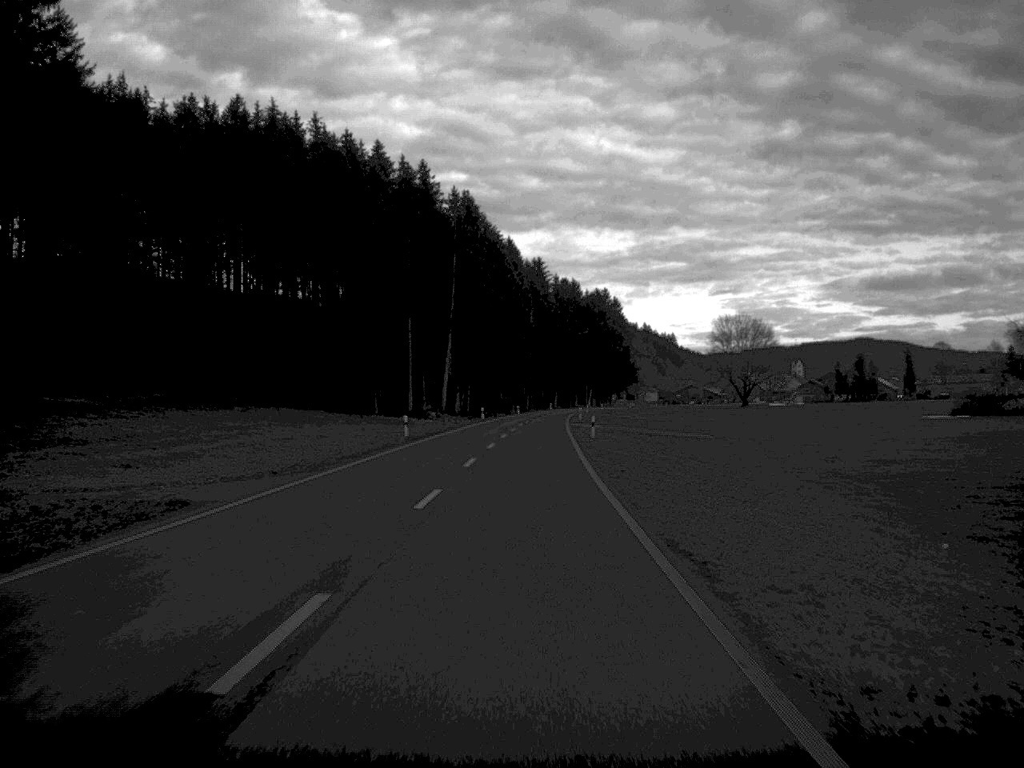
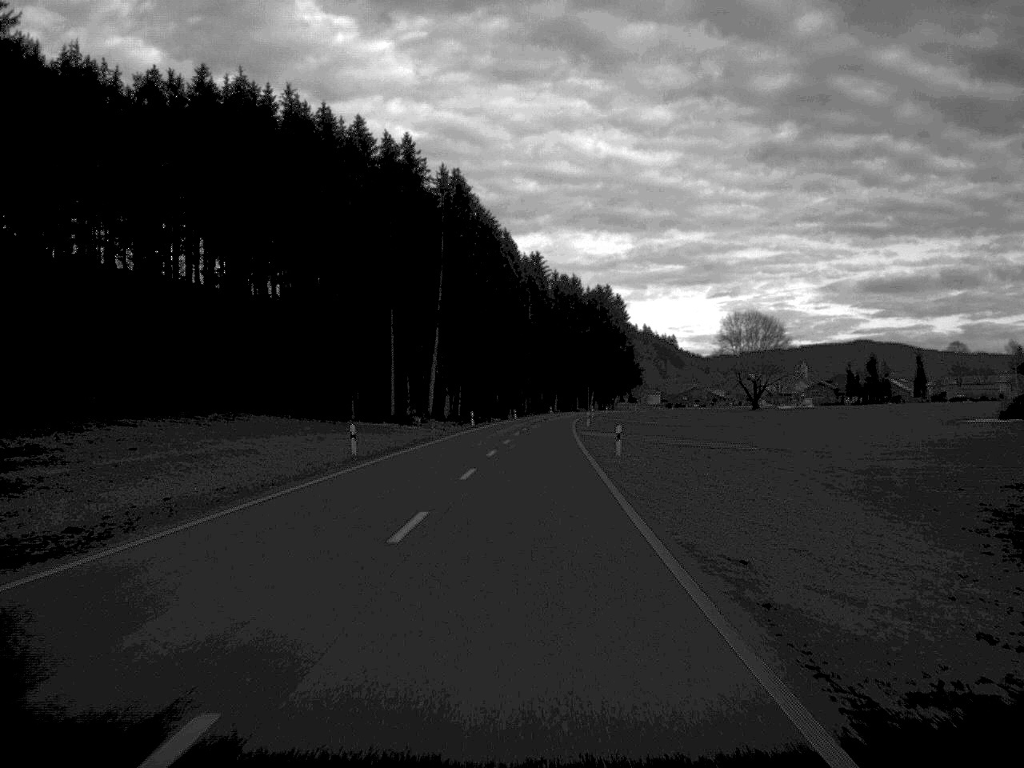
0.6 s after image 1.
(0.0, +16.3) m; 0°
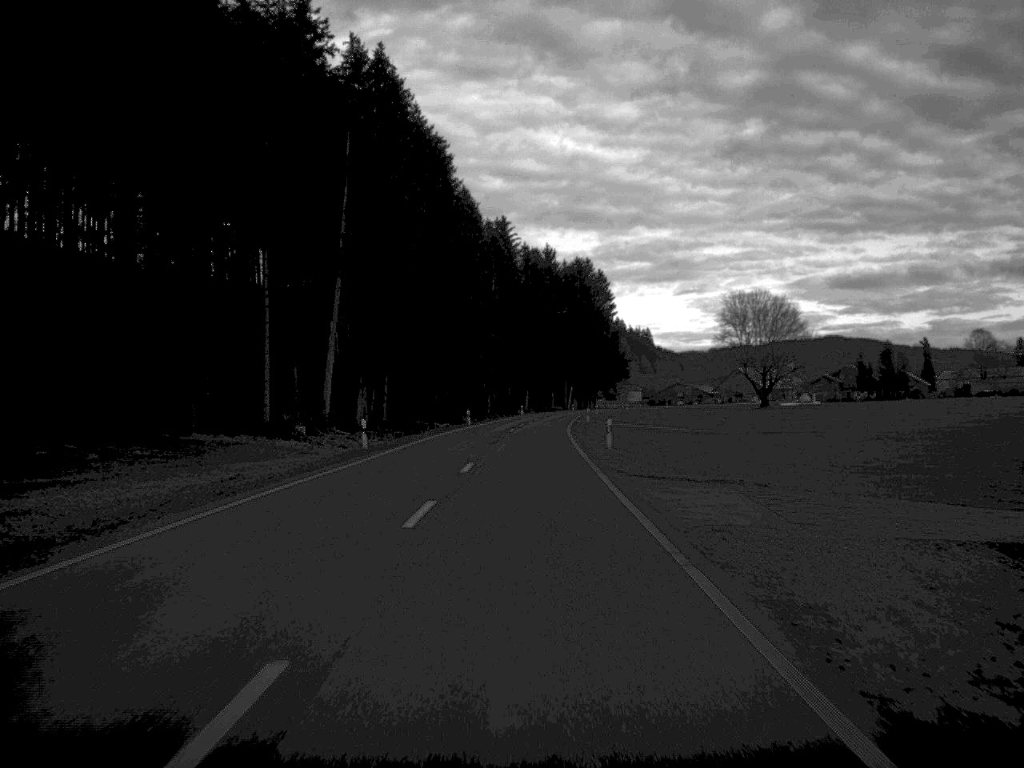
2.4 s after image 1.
(+0.5, +46.8) m; +1°
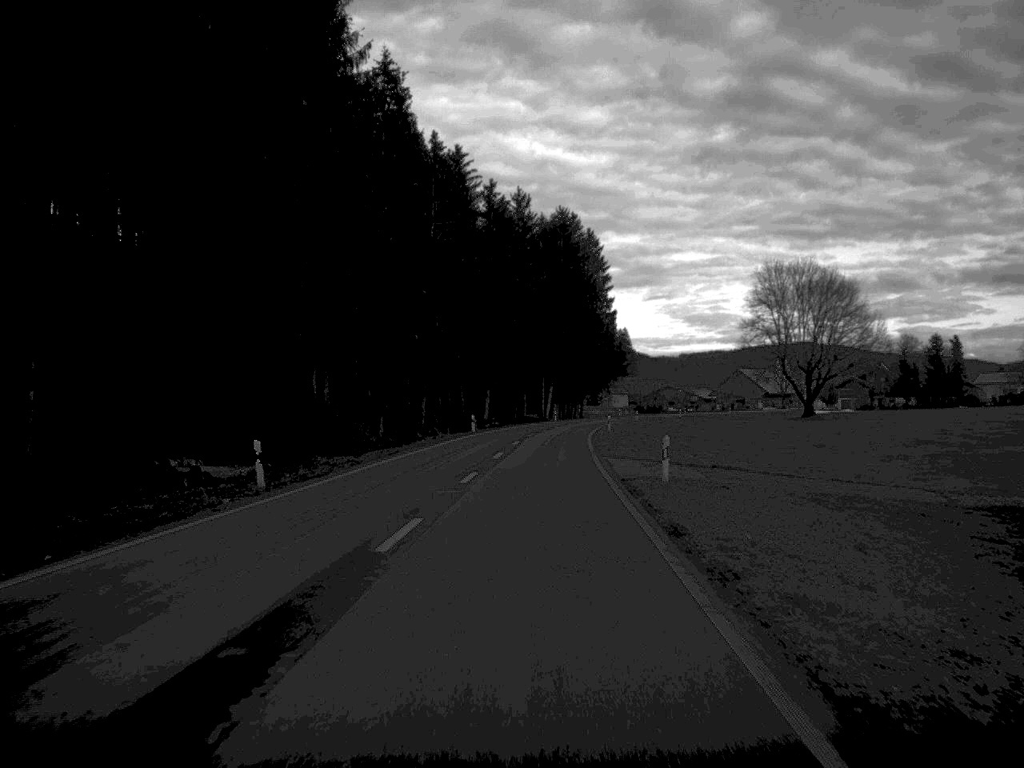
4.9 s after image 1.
(+0.7, +62.3) m; +1°
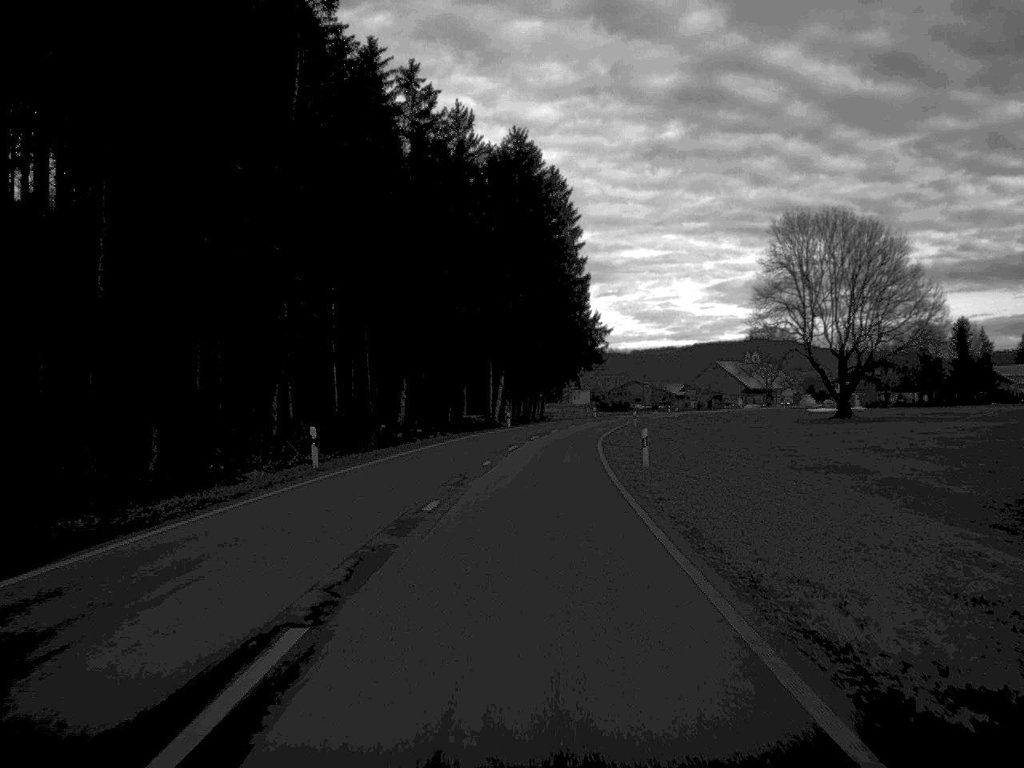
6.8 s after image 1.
(+0.8, +44.3) m; +2°
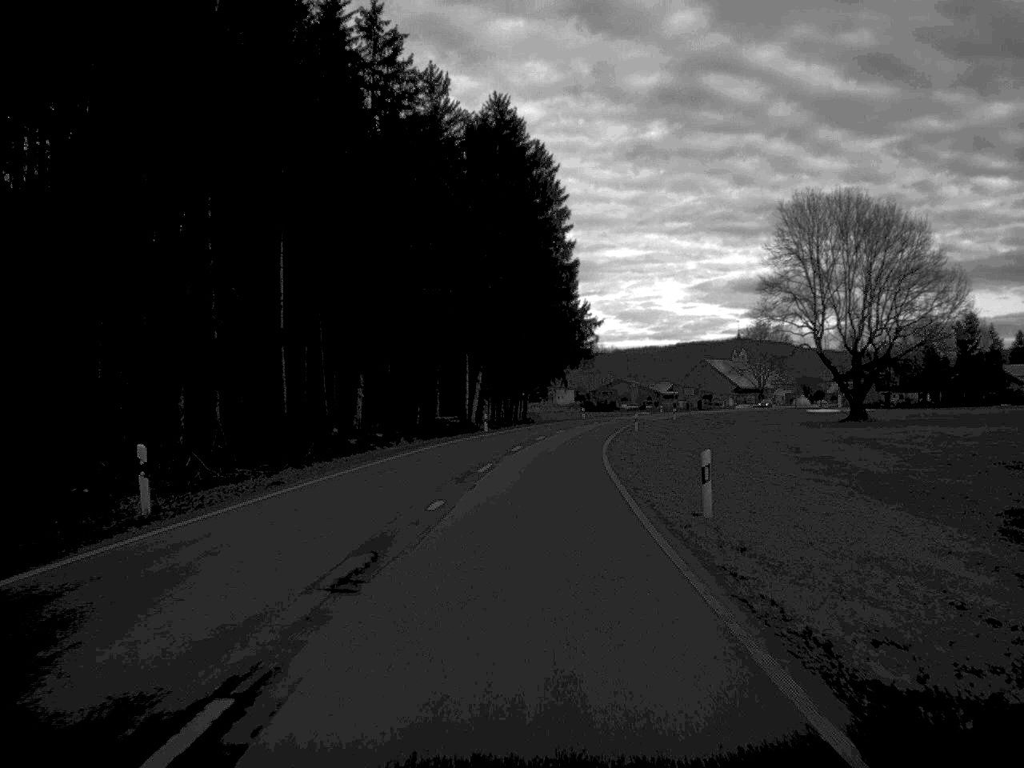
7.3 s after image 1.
(+0.1, +12.9) m; +1°
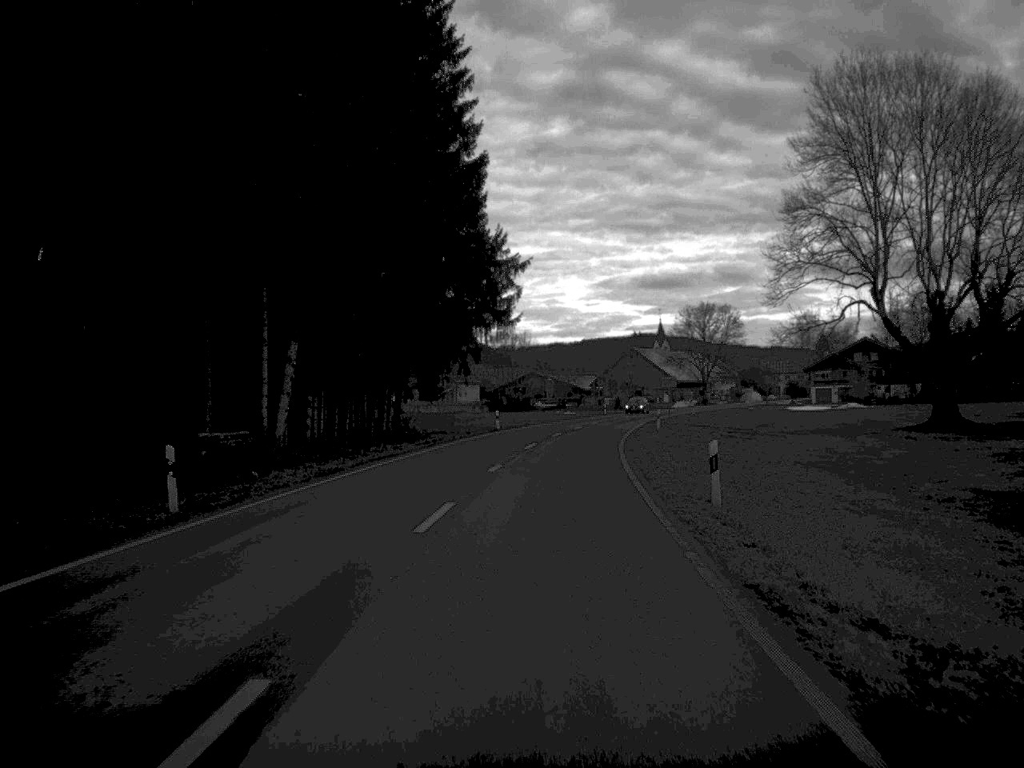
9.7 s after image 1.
(+1.6, +48.9) m; +4°
